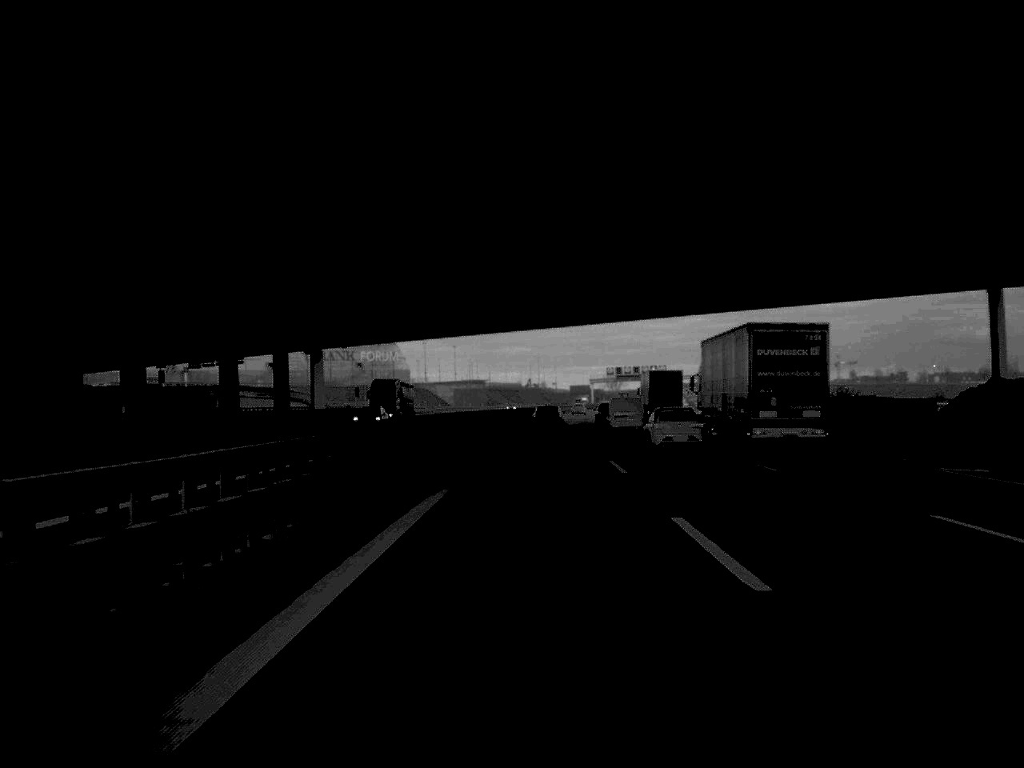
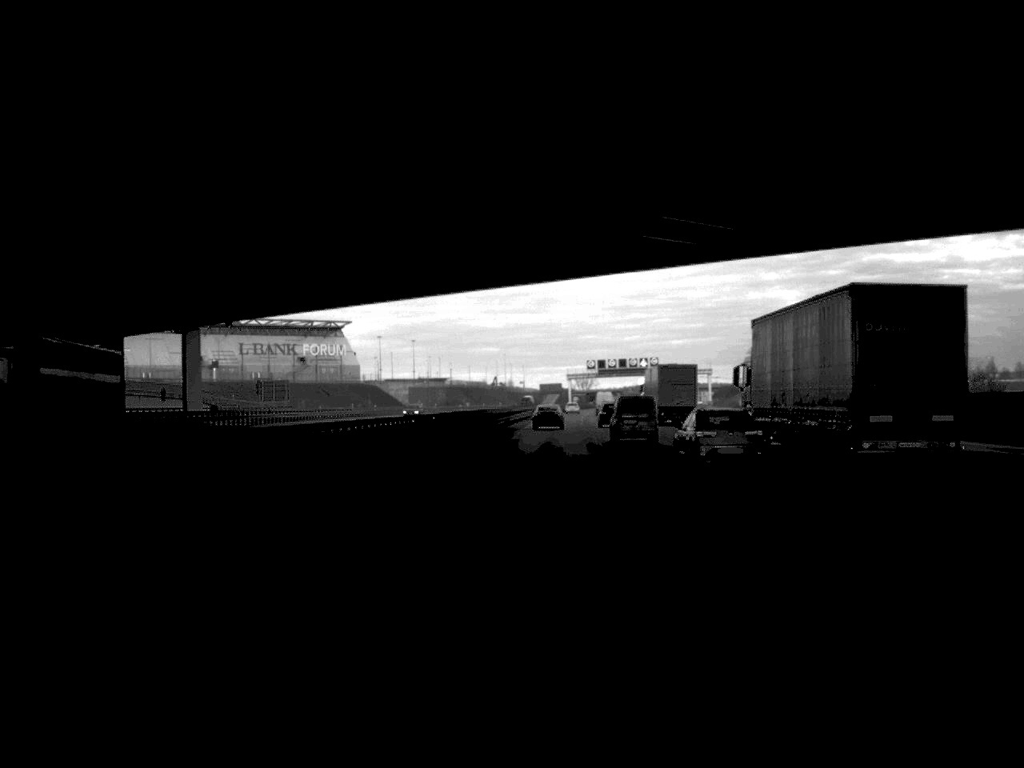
(+0.5, +47.2) m; +1°
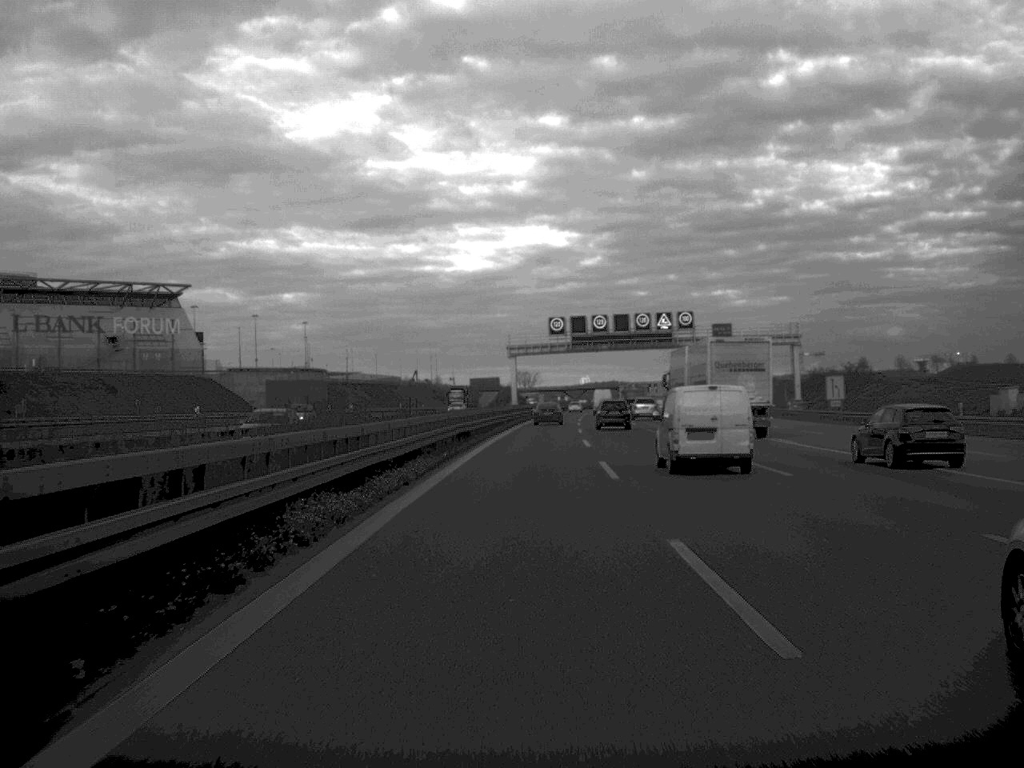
(+3.4, +117.9) m; +3°
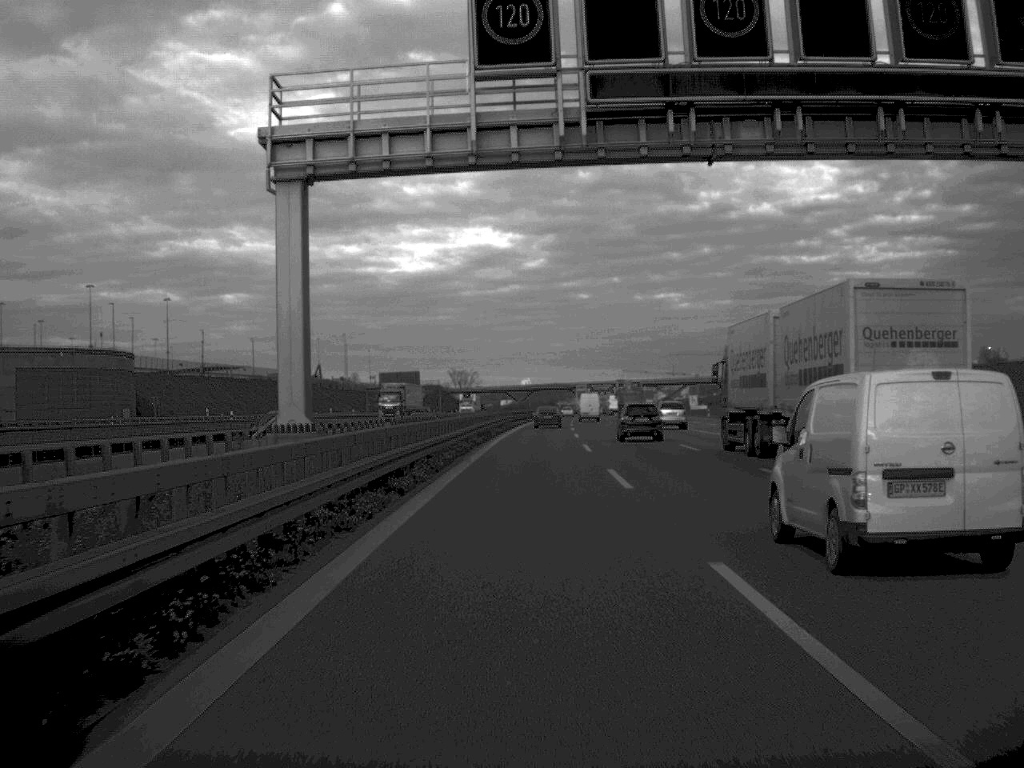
(+2.0, +92.2) m; +3°
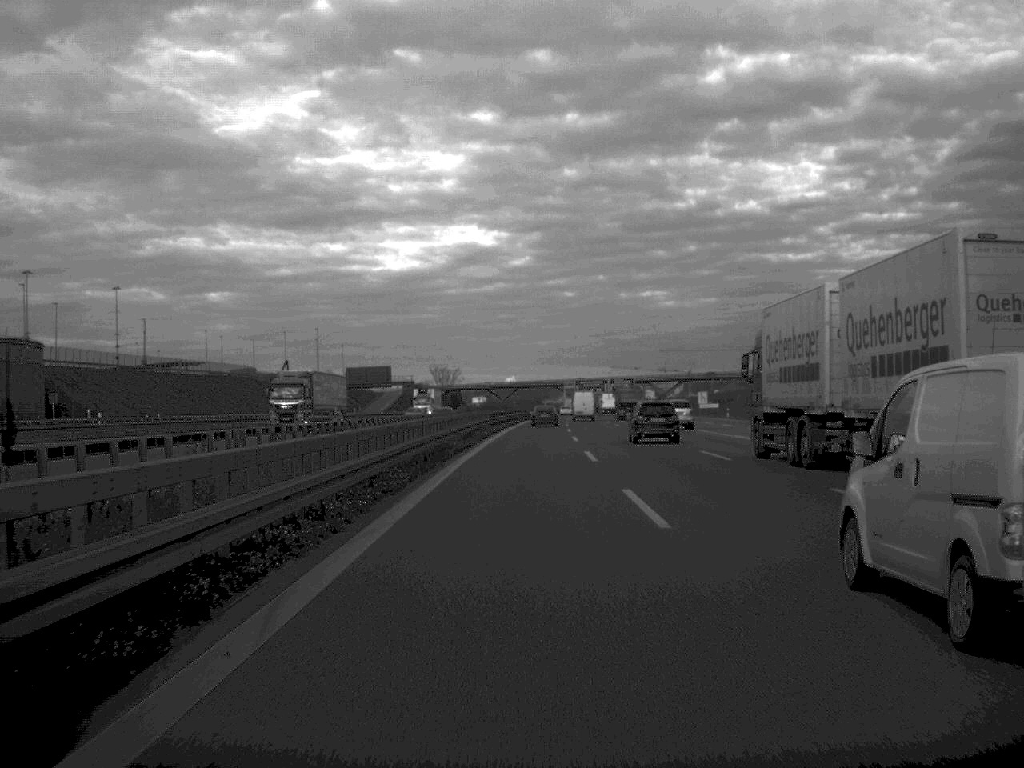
(+0.2, +25.7) m; +1°
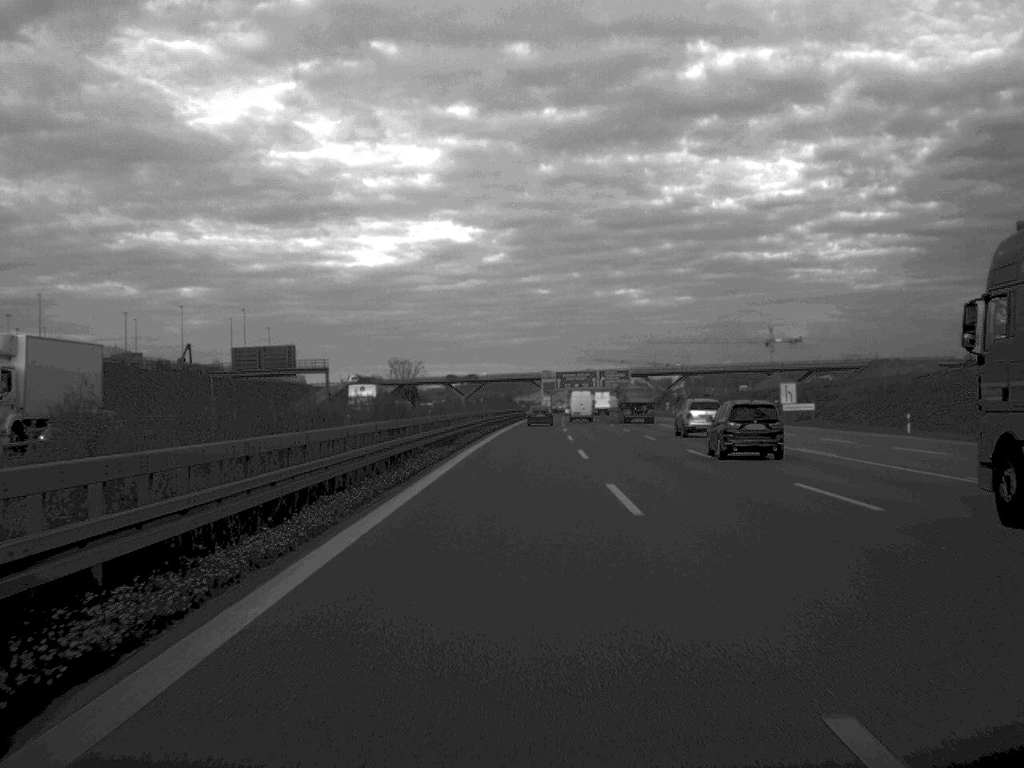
(+0.8, +69.8) m; +1°
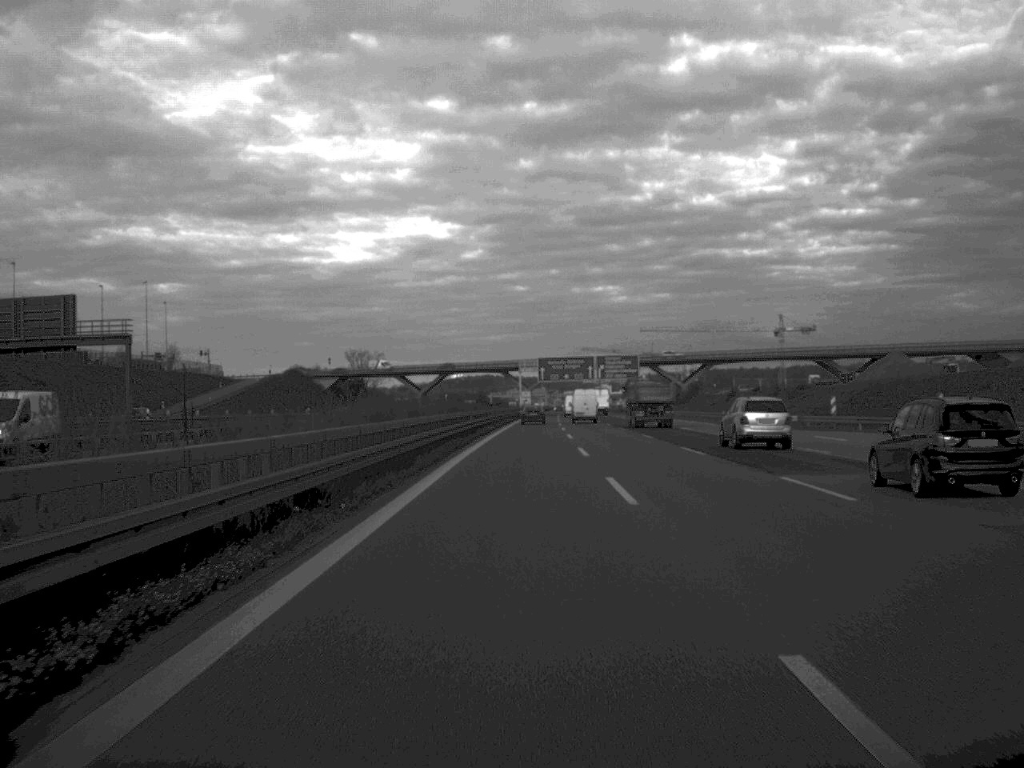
(+0.6, +70.8) m; +1°
